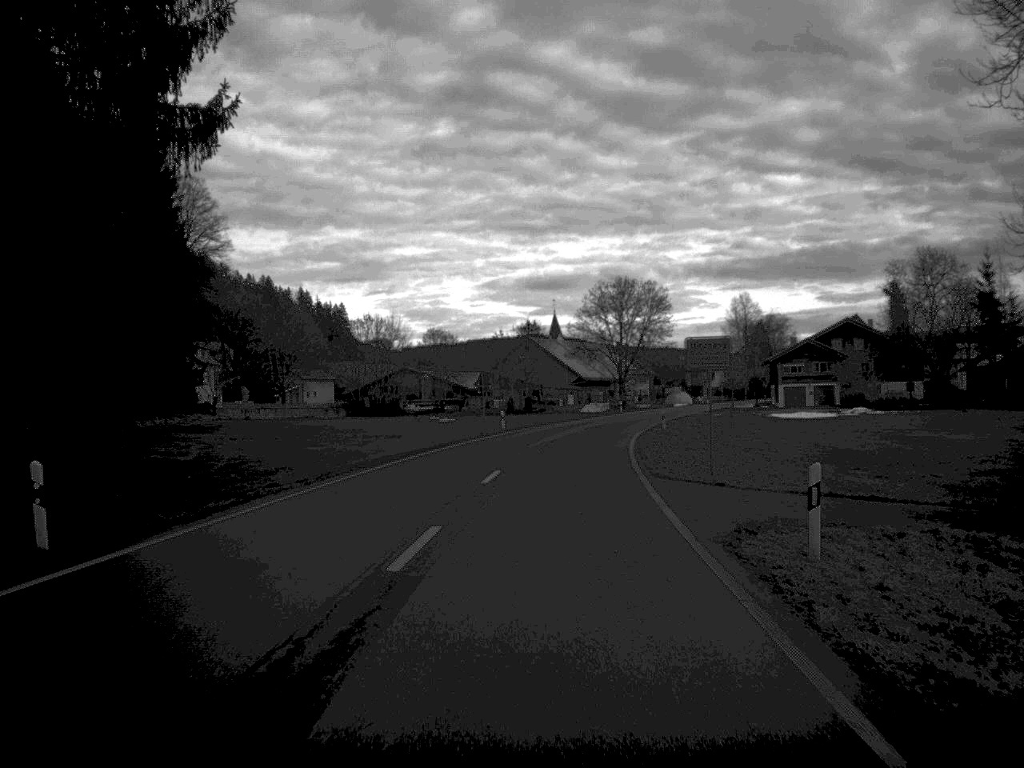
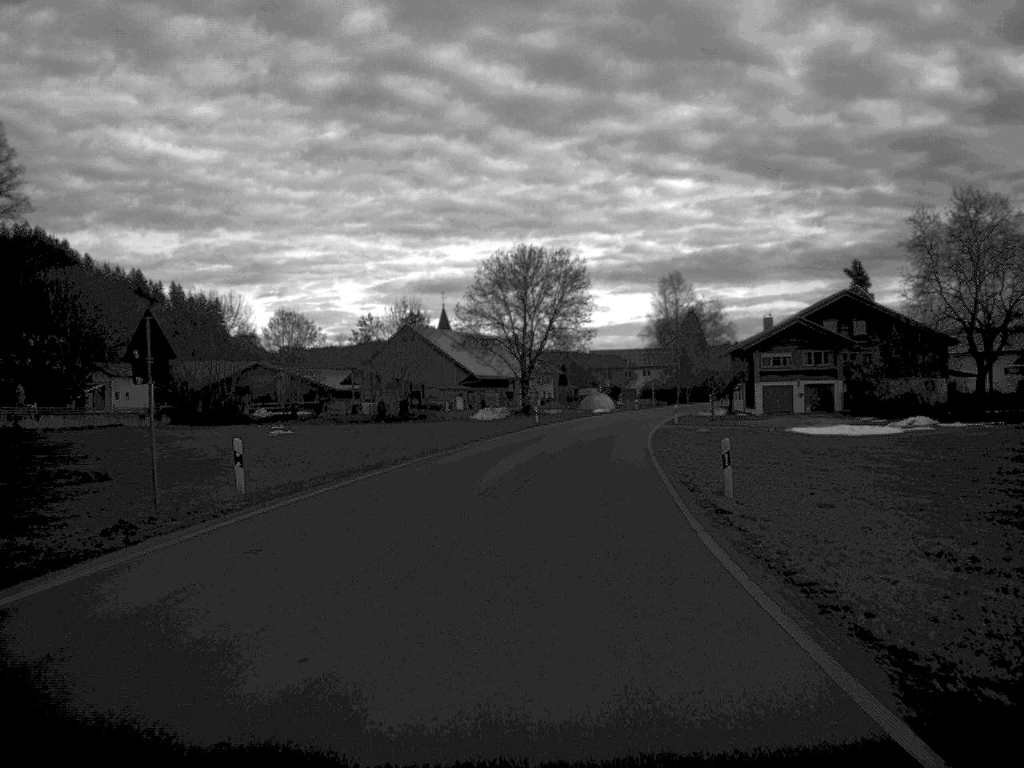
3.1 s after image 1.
(+1.6, +42.1) m; +5°
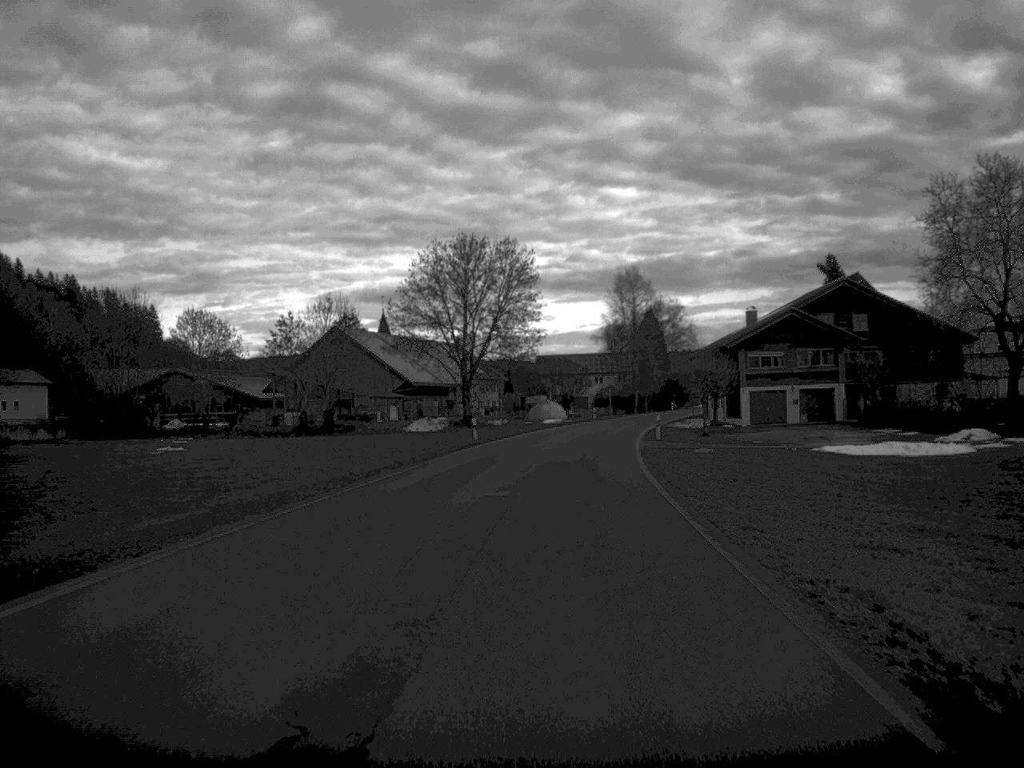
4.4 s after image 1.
(+0.4, +16.9) m; +2°
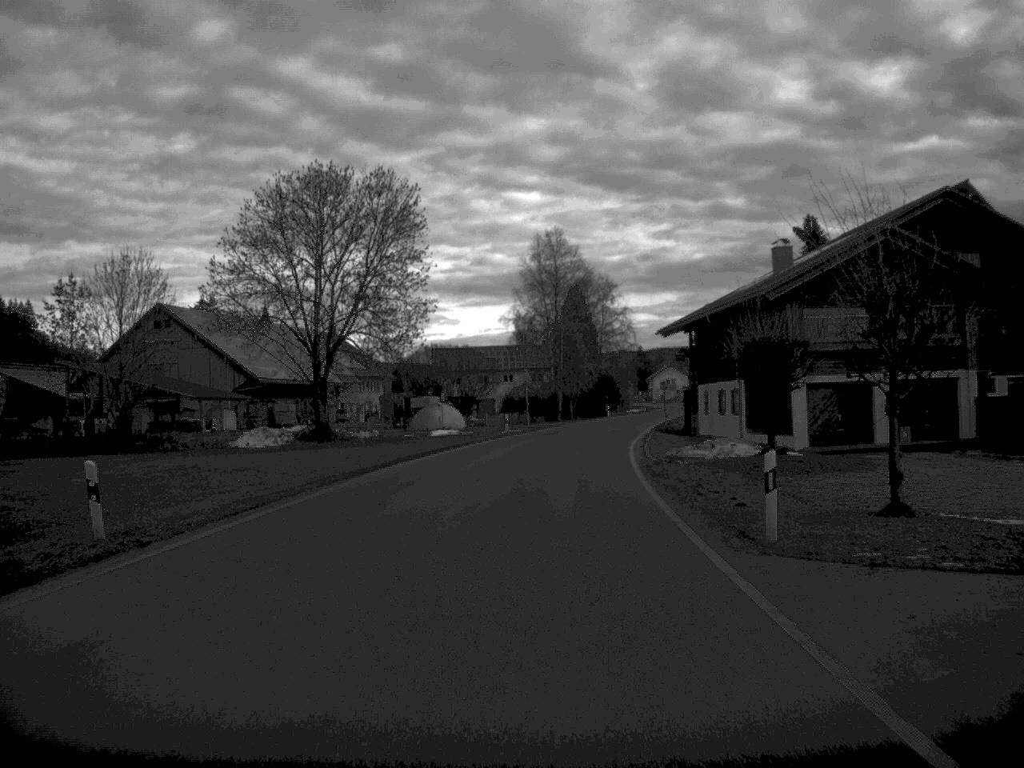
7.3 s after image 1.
(+1.5, +39.3) m; +4°
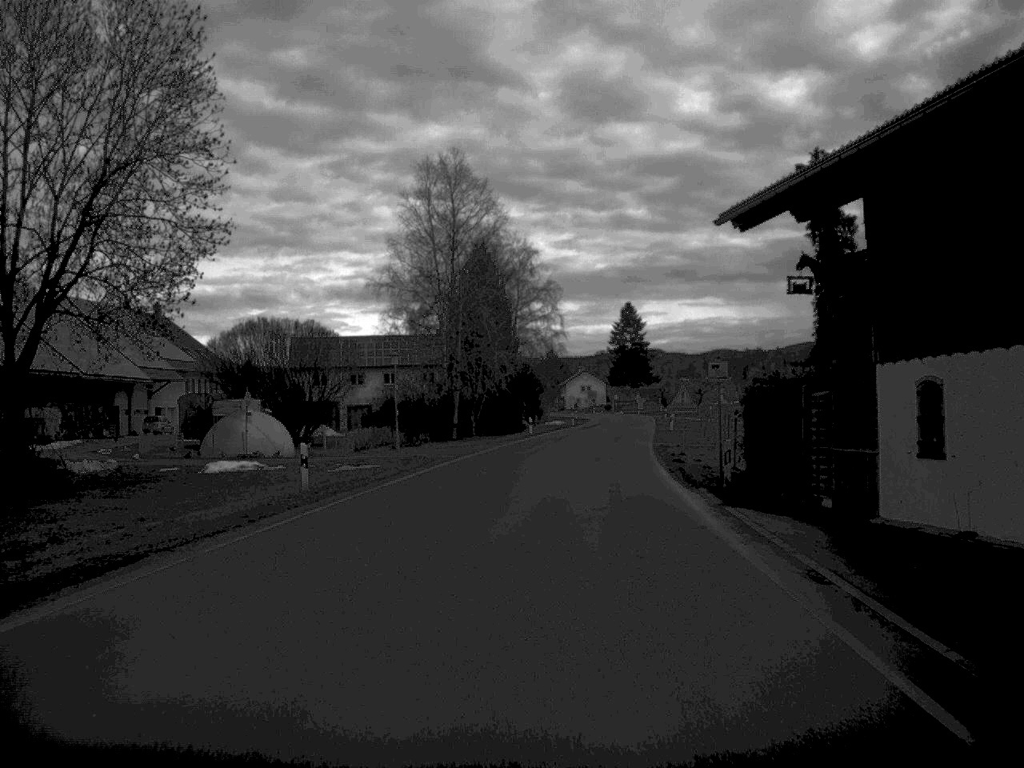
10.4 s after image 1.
(+1.3, +40.6) m; +4°
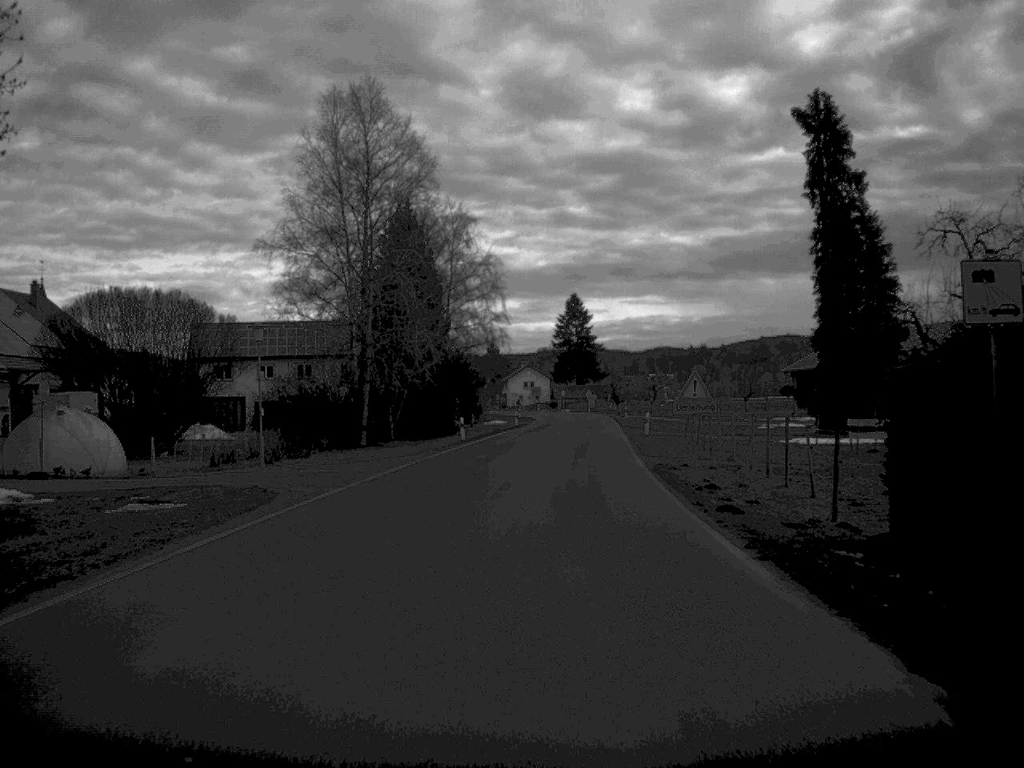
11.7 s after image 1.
(+0.4, +17.4) m; +3°
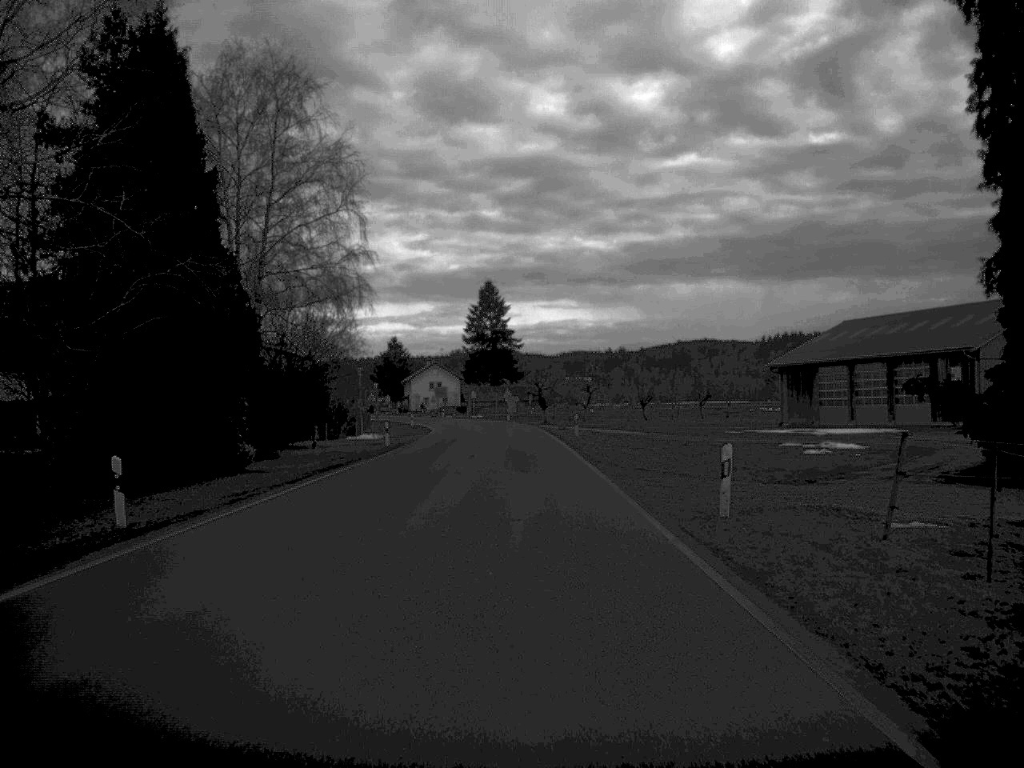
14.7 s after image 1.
(+1.4, +39.7) m; +4°
